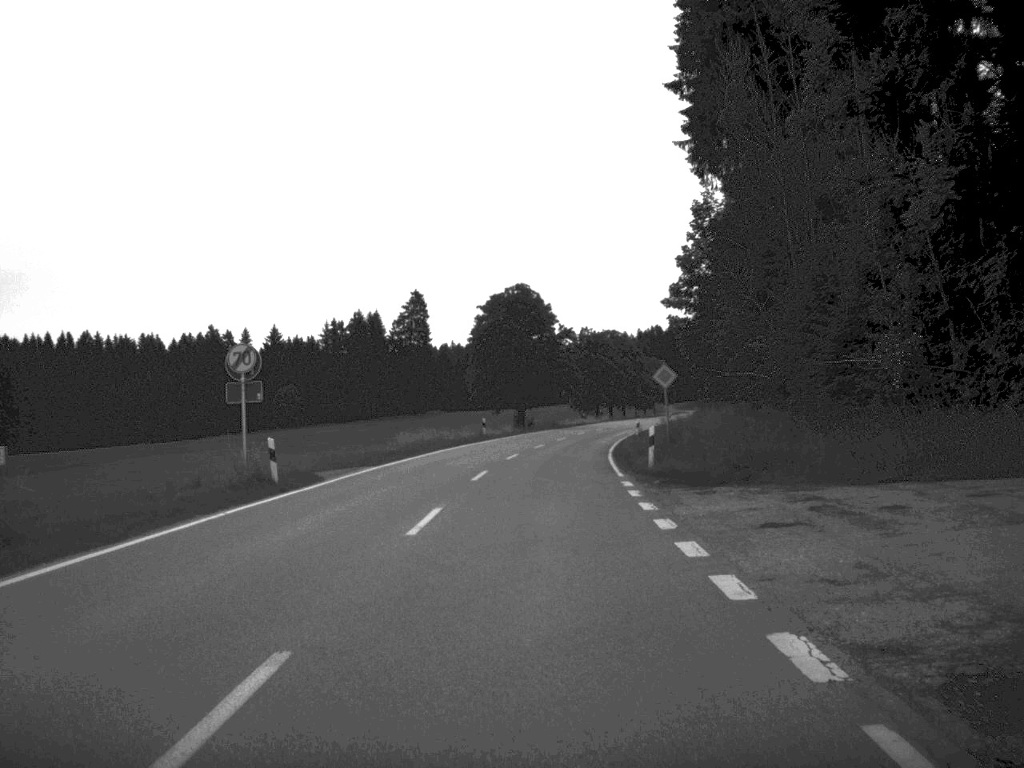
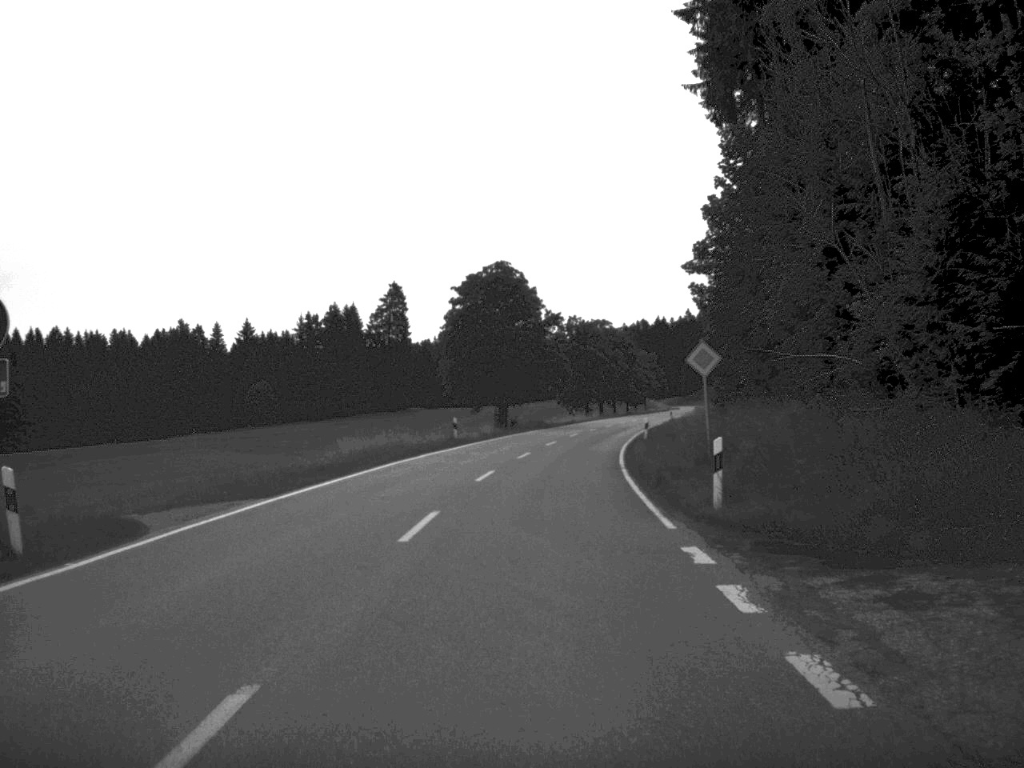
(+0.1, +12.5) m; +1°
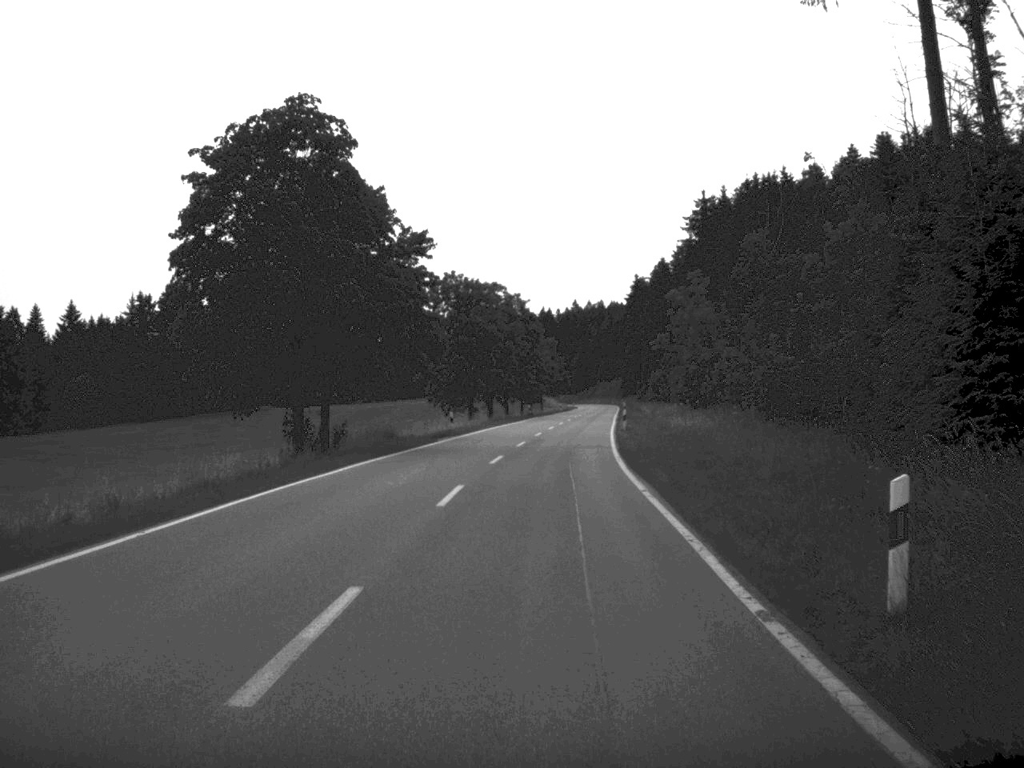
(+1.5, +43.1) m; +5°
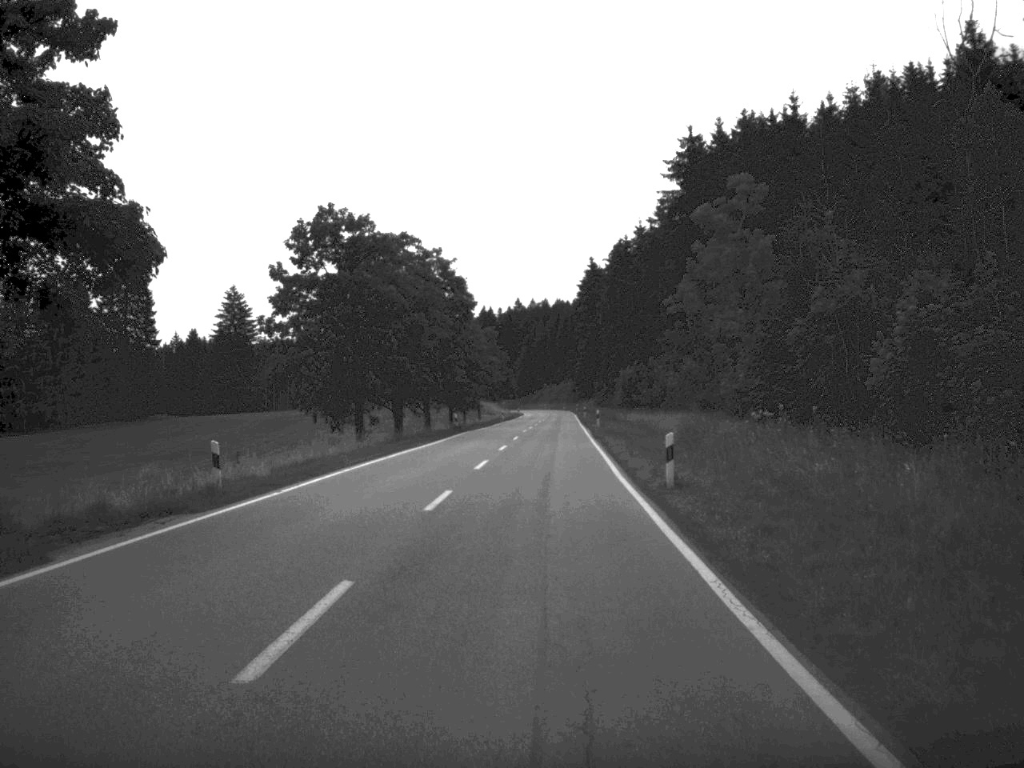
(+0.9, +34.6) m; +2°
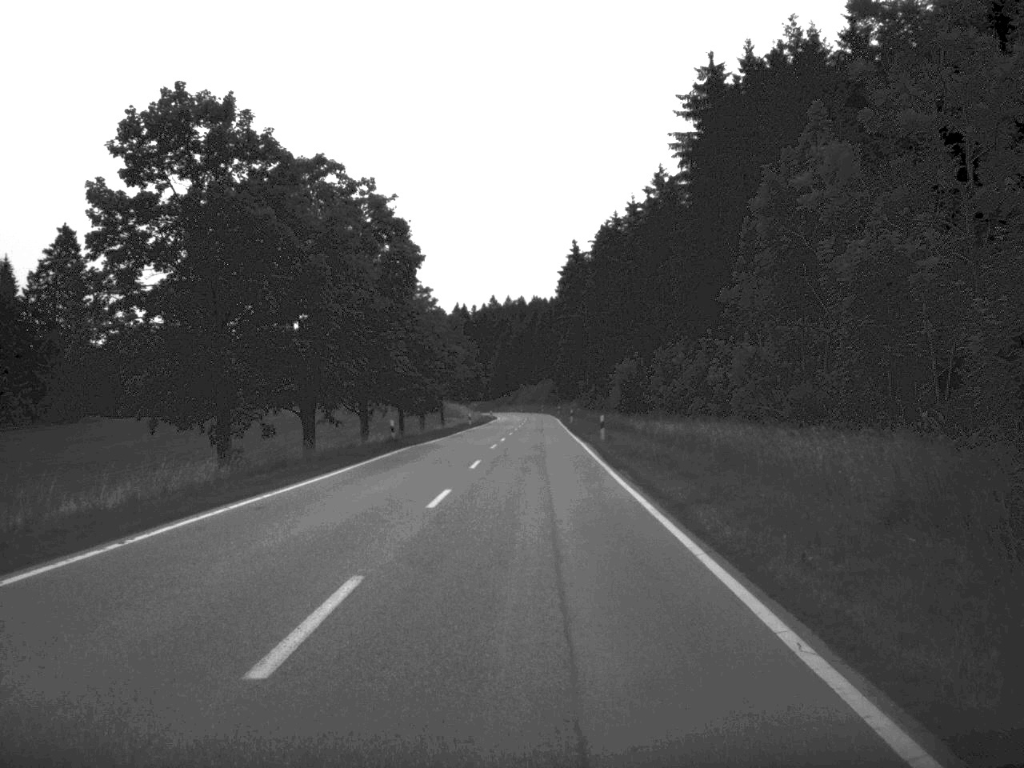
(+0.2, +22.9) m; +1°
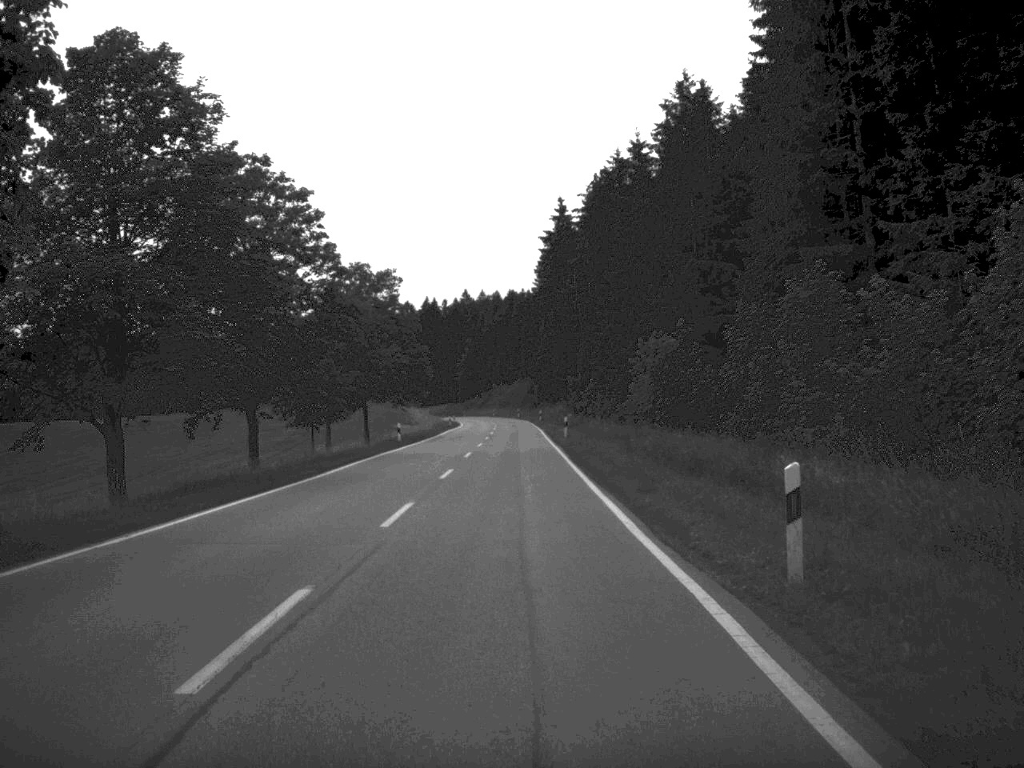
(+0.4, +37.4) m; +1°
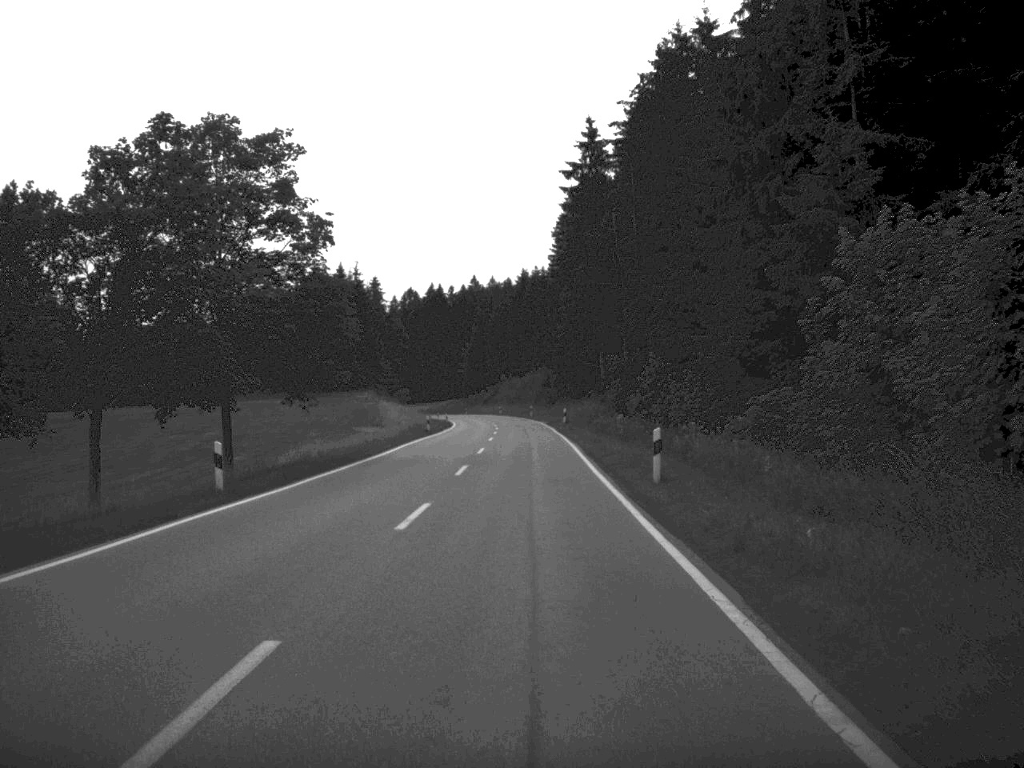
(-0.3, +36.4) m; -1°
